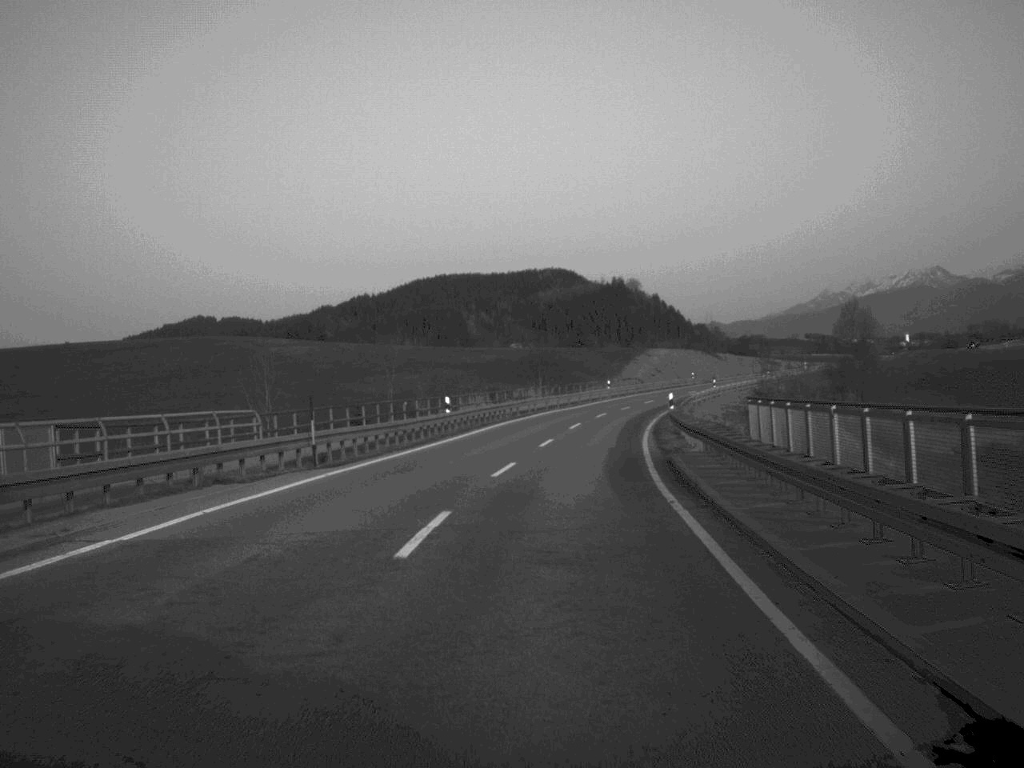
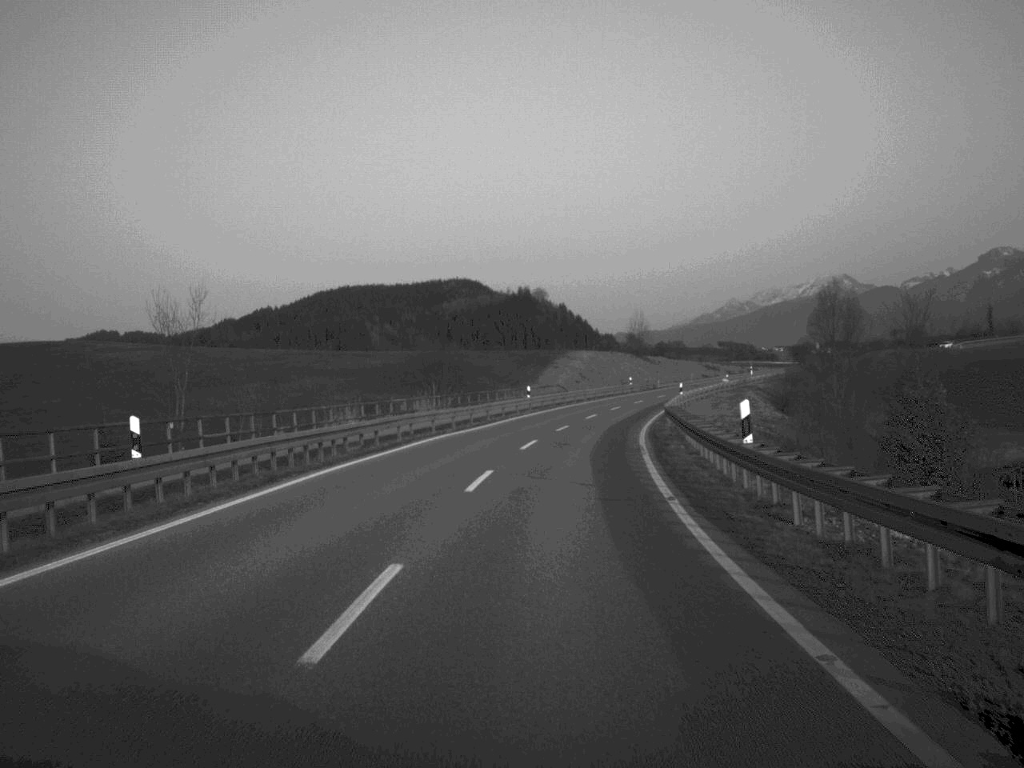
(+1.1, +28.8) m; +4°
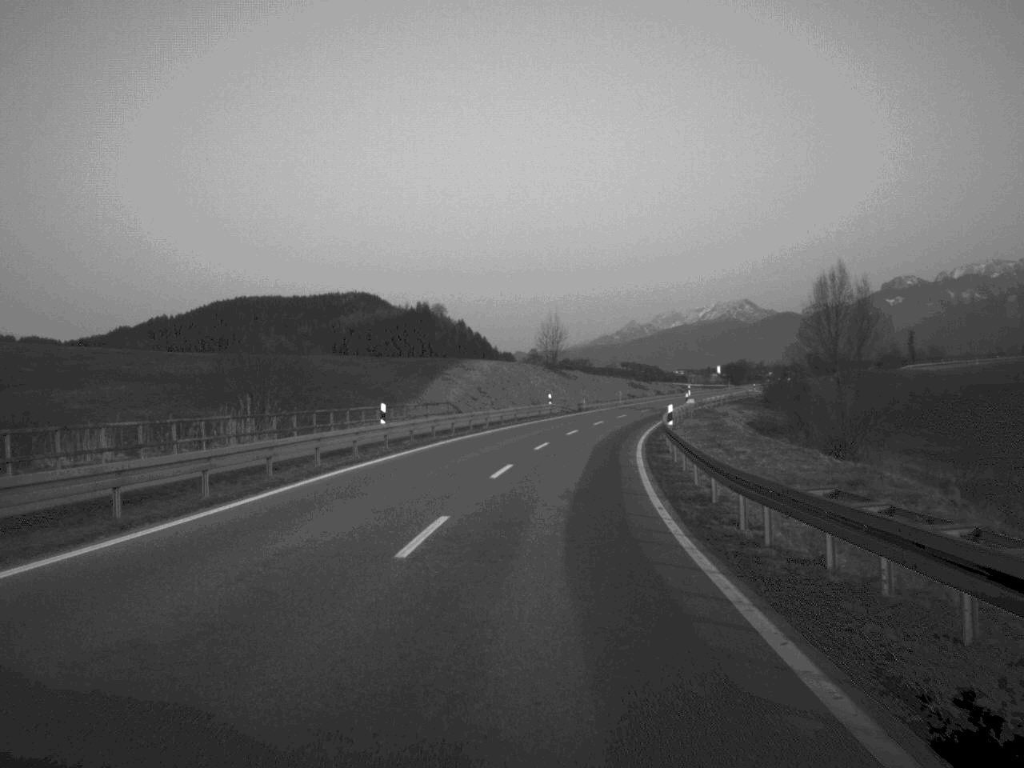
(+1.2, +30.9) m; +5°
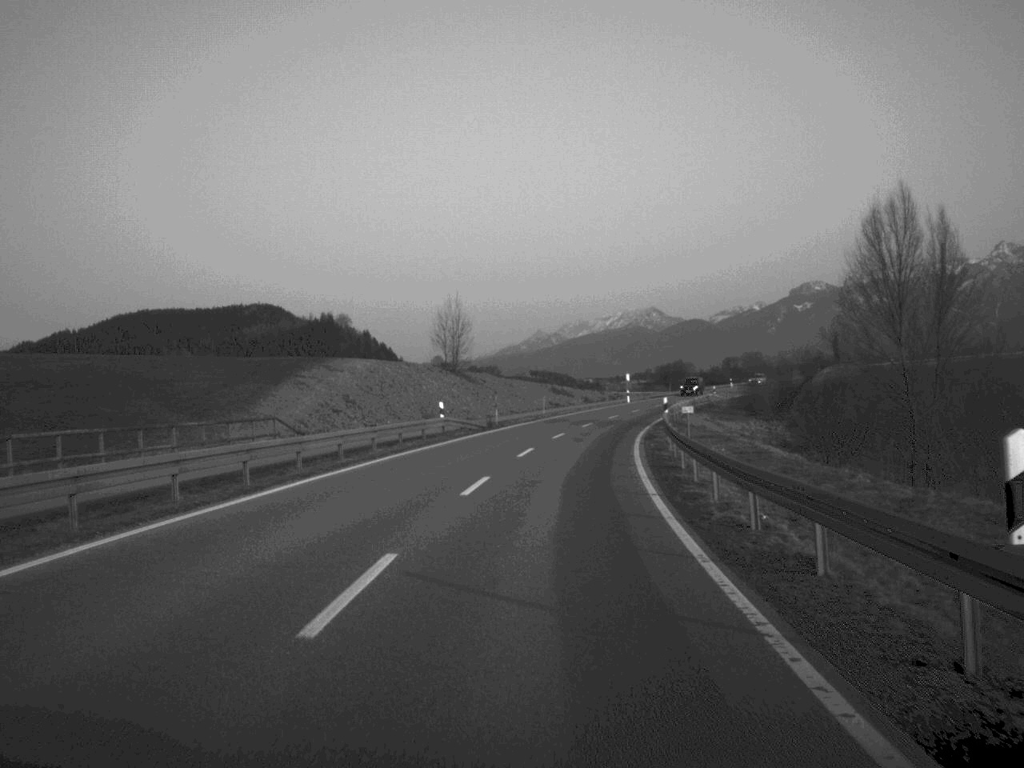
(+1.1, +28.9) m; +4°
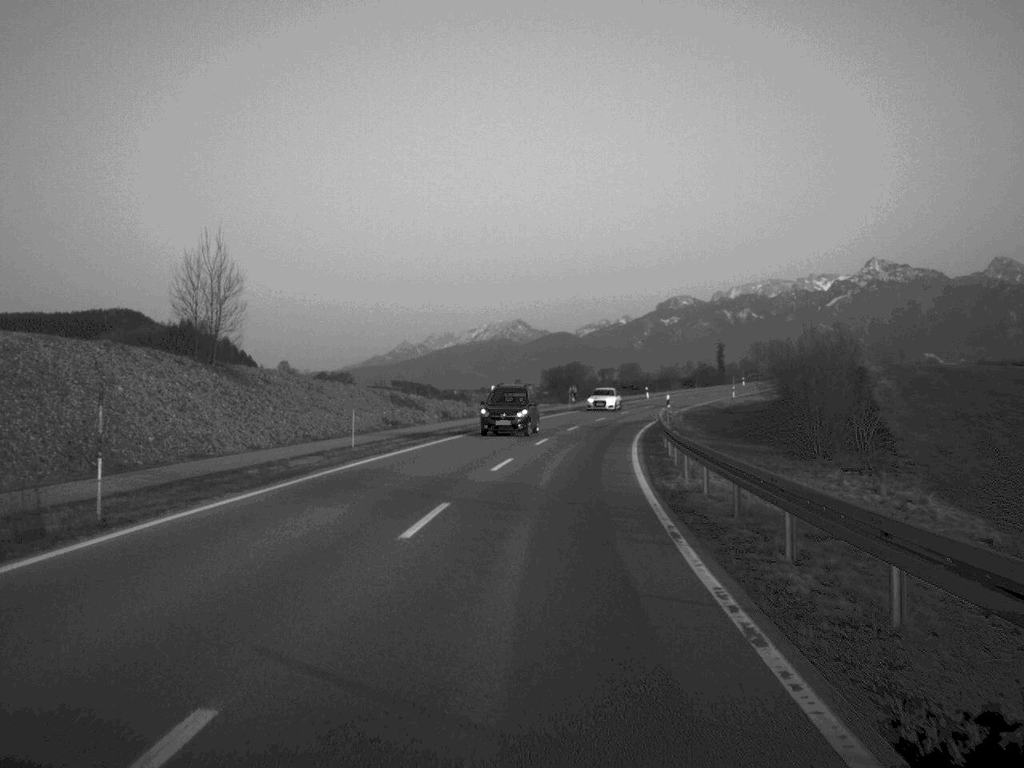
(+2.3, +42.6) m; +6°
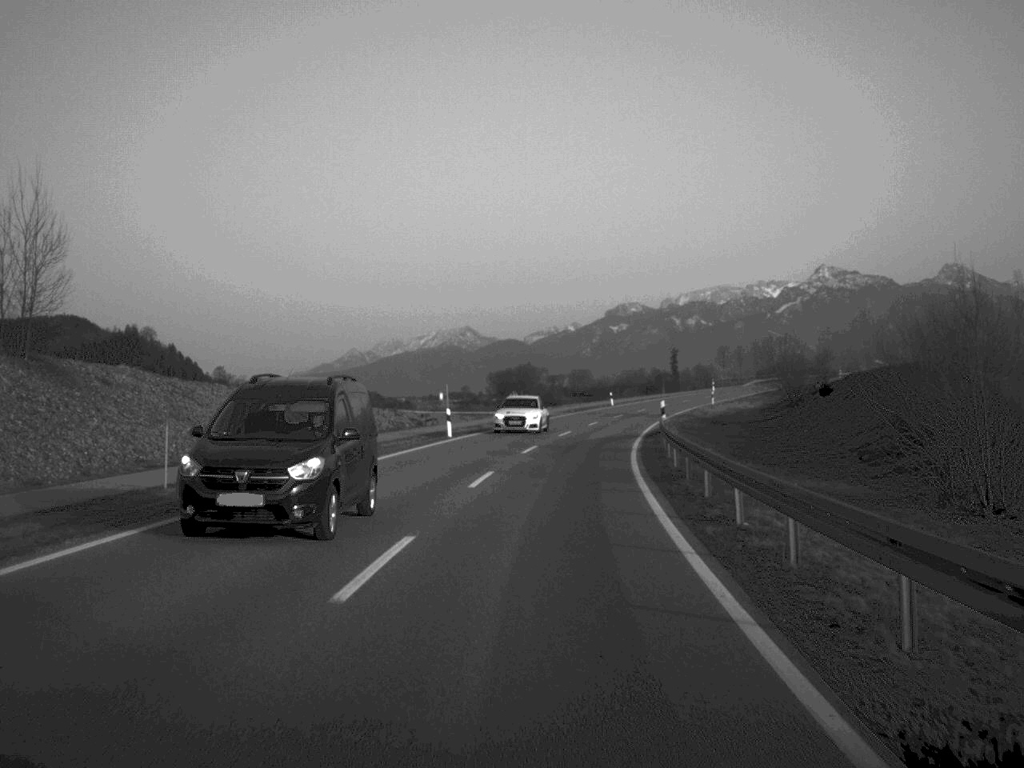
(+0.3, +16.4) m; +2°
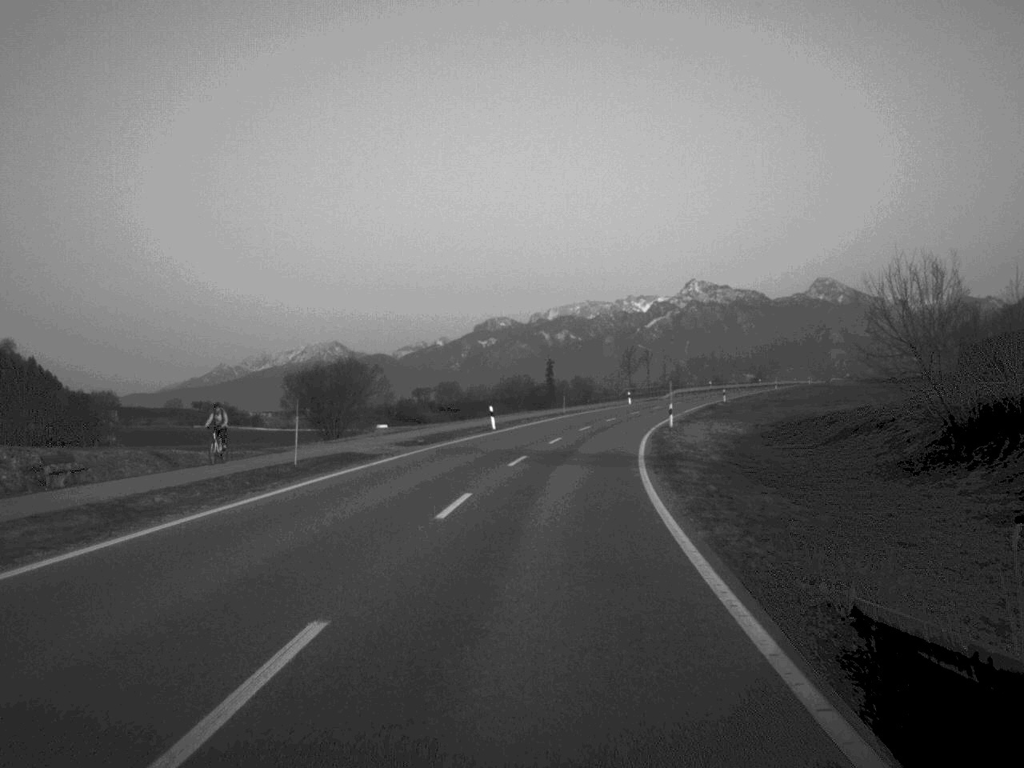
(+2.2, +41.6) m; +6°
